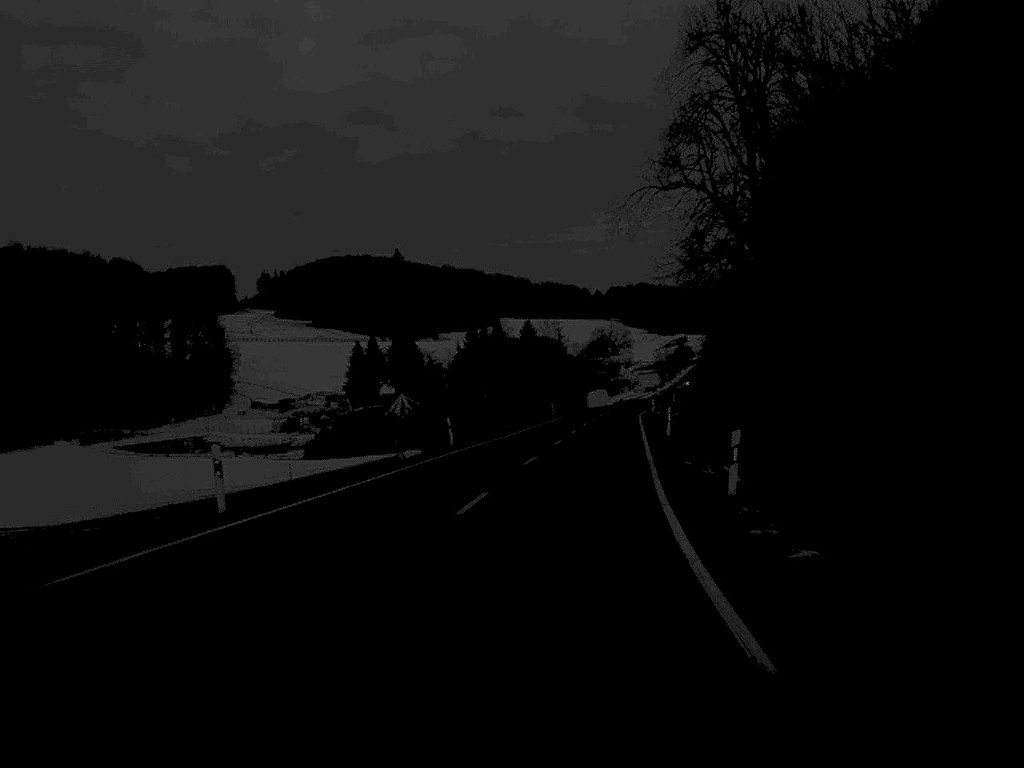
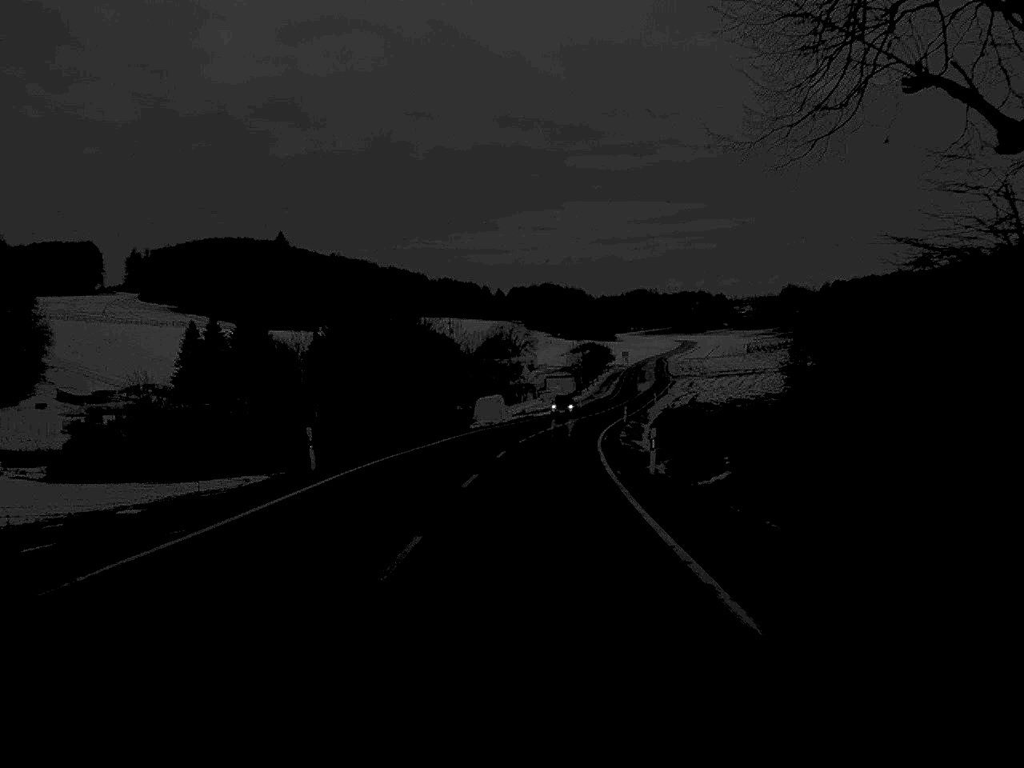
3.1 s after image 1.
(+4.1, +65.1) m; +4°
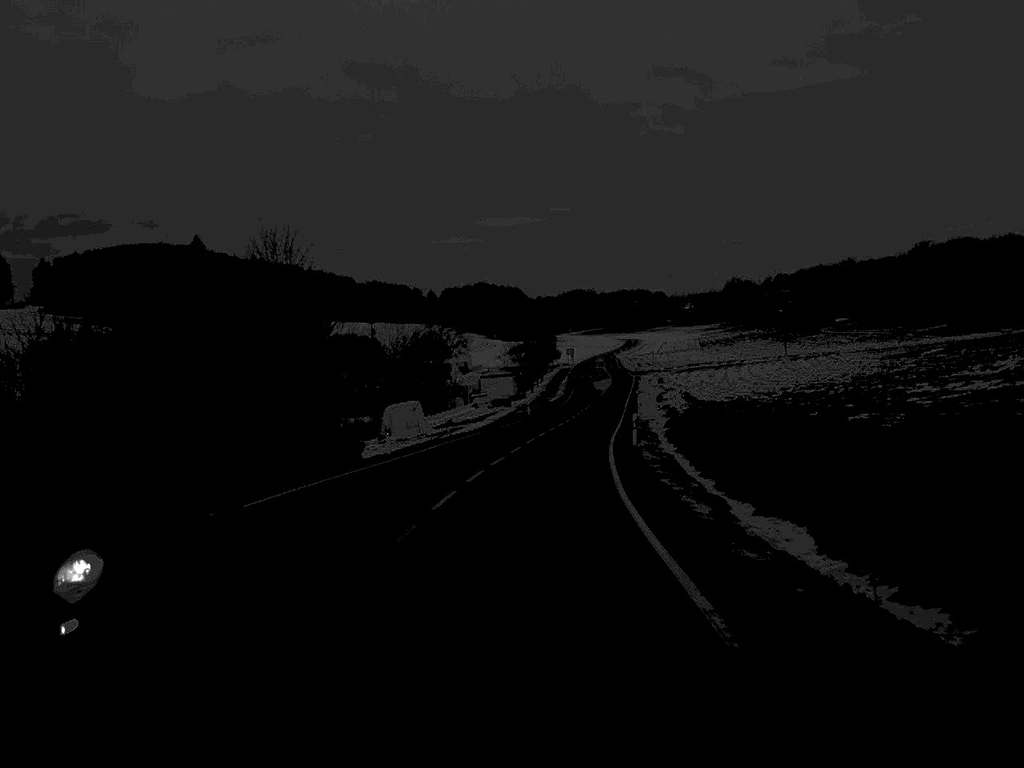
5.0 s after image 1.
(+1.0, +40.2) m; +3°
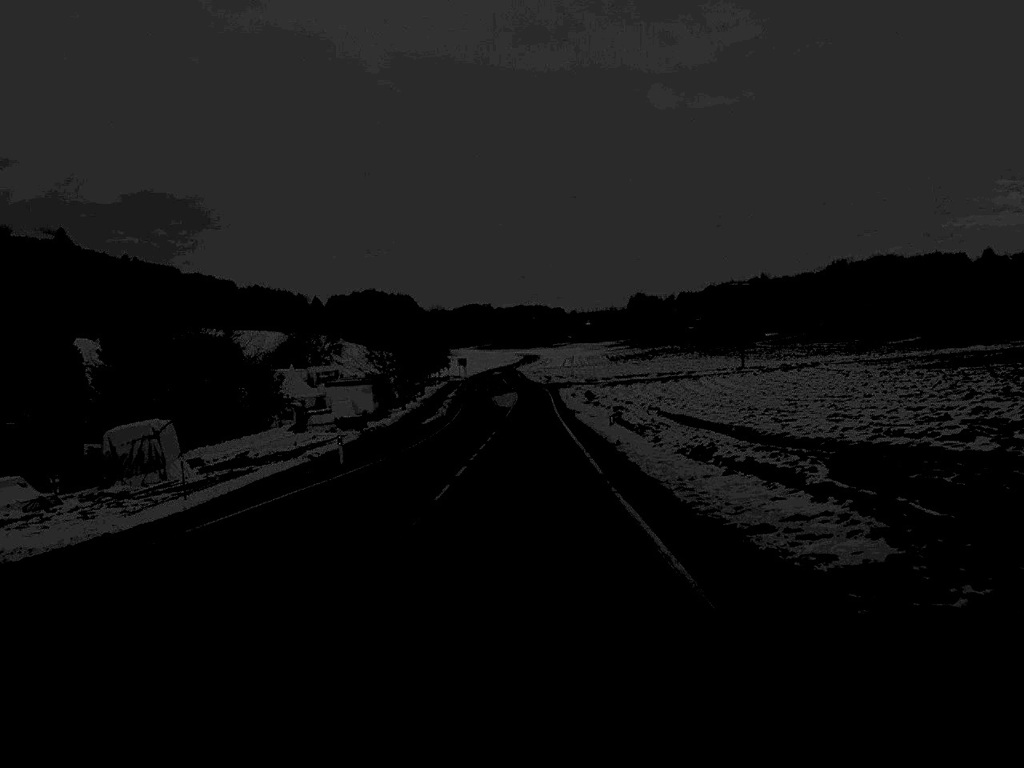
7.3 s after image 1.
(+2.3, +51.9) m; +5°
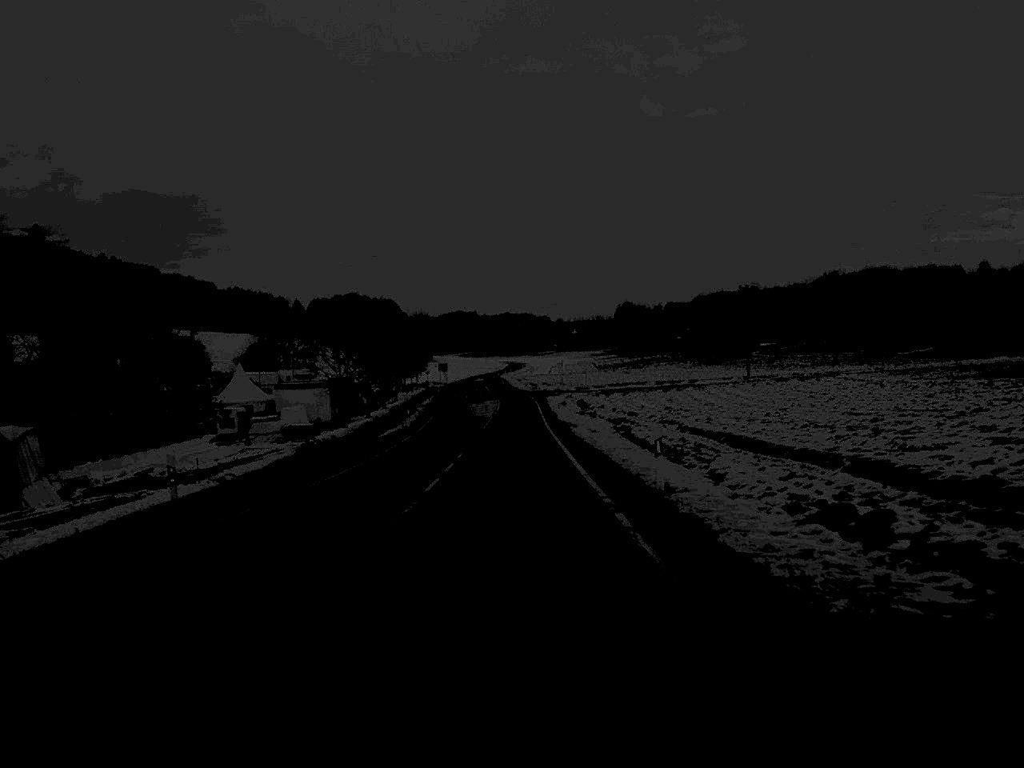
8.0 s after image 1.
(+0.1, +15.5) m; +1°
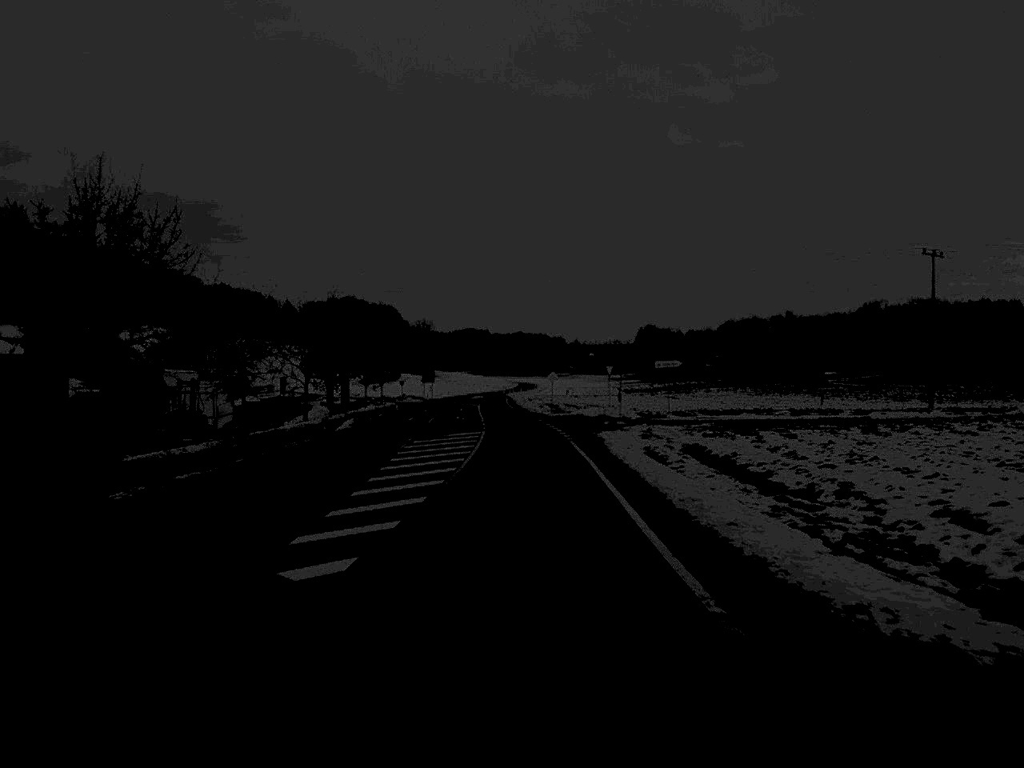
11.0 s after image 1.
(-0.4, +66.9) m; 0°
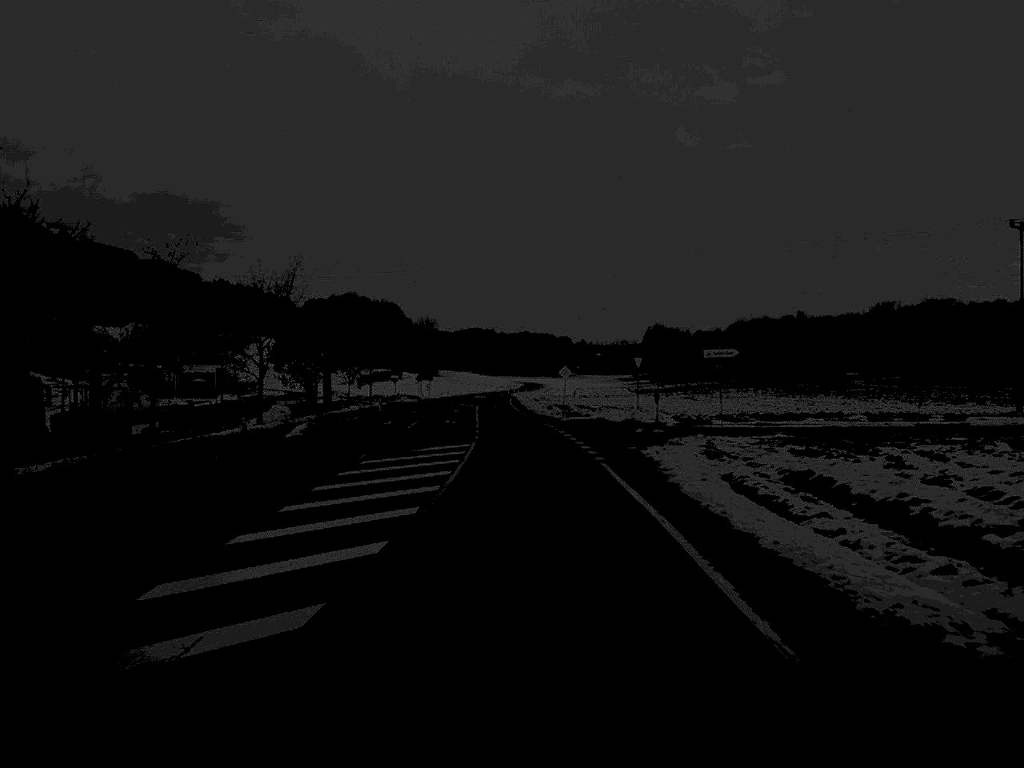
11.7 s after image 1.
(0.0, +15.6) m; 0°
